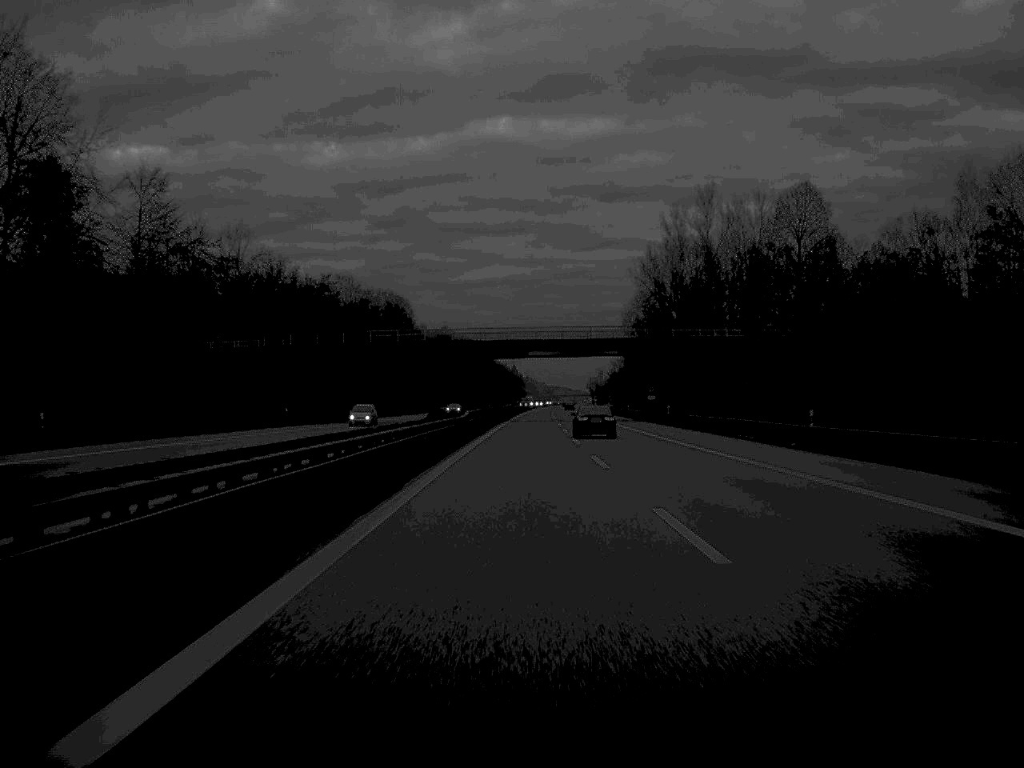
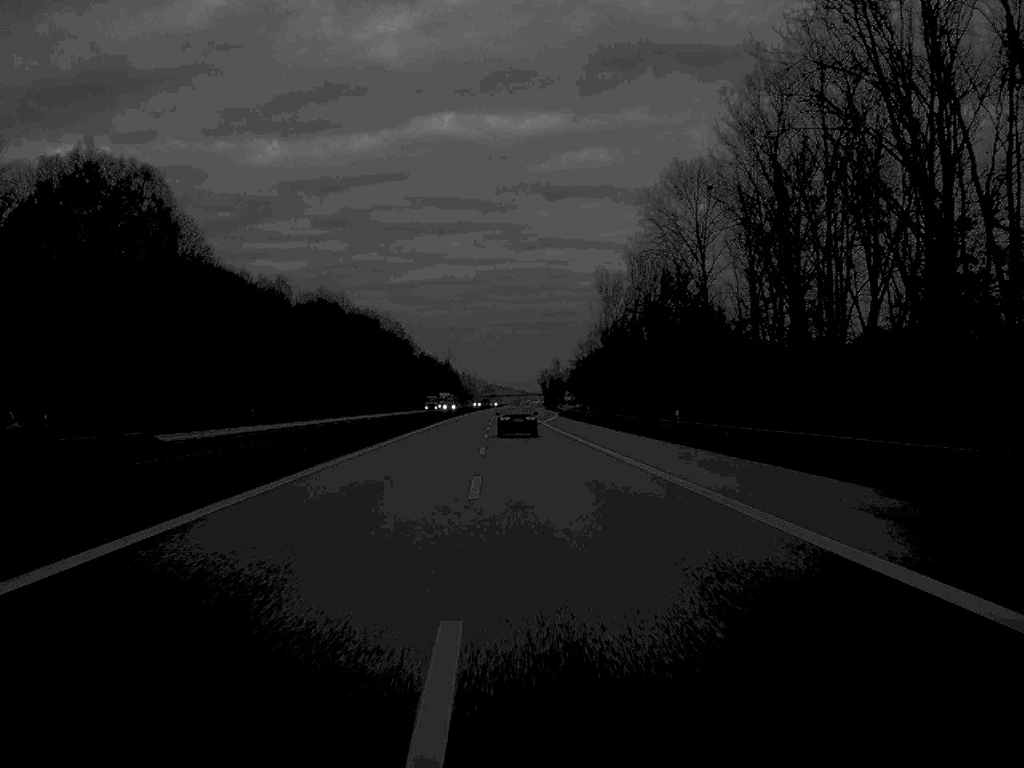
(+3.2, +134.4) m; +2°
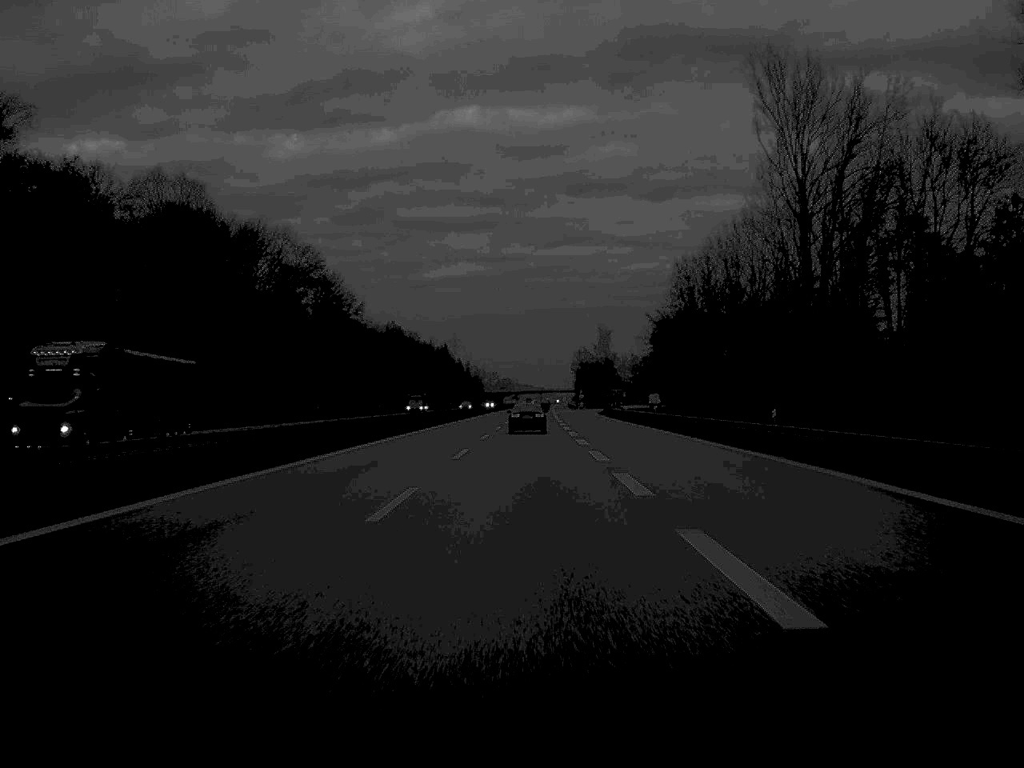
(-2.0, +164.8) m; -1°
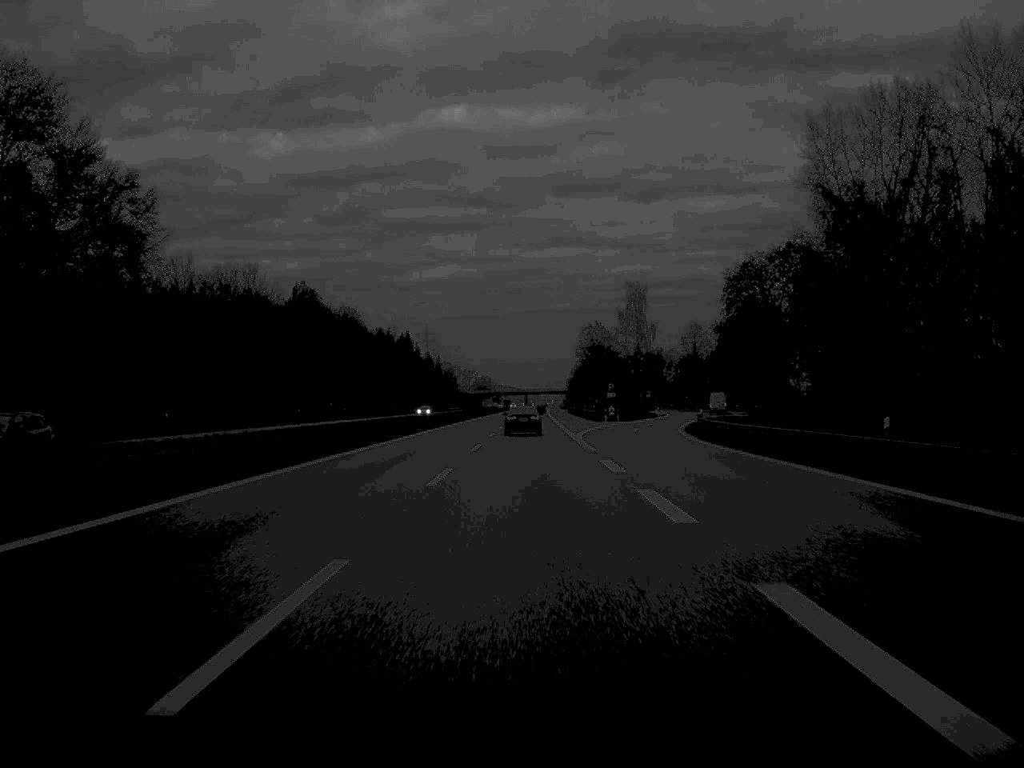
(+0.5, +99.8) m; +1°
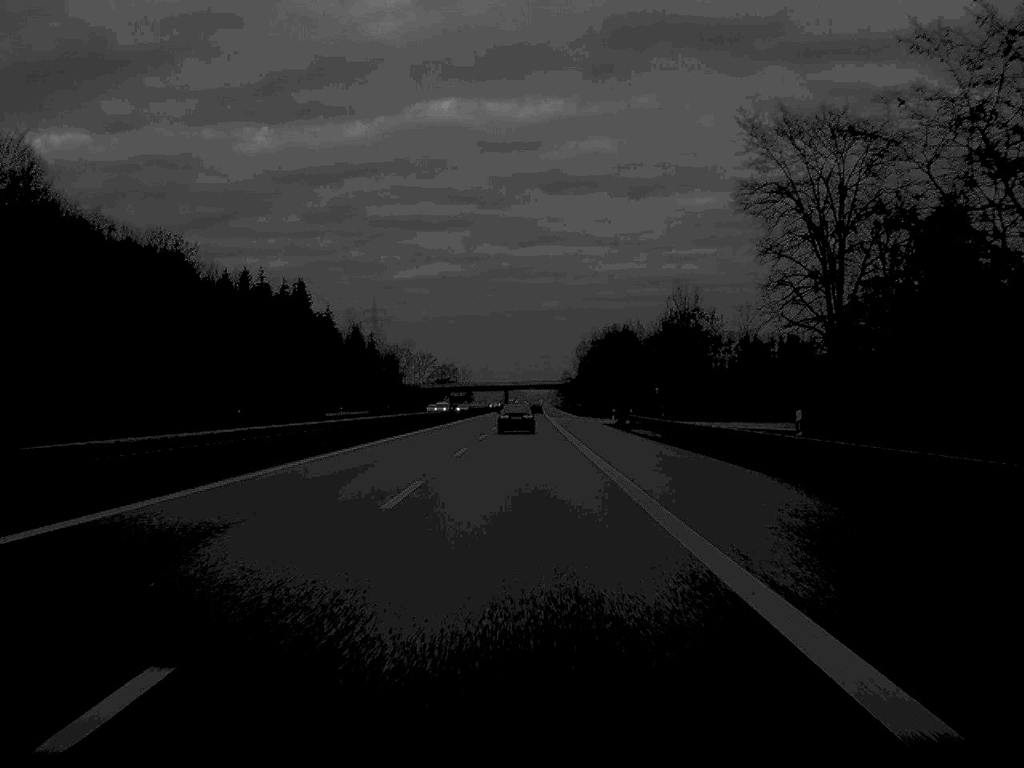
(+1.2, +166.3) m; +1°
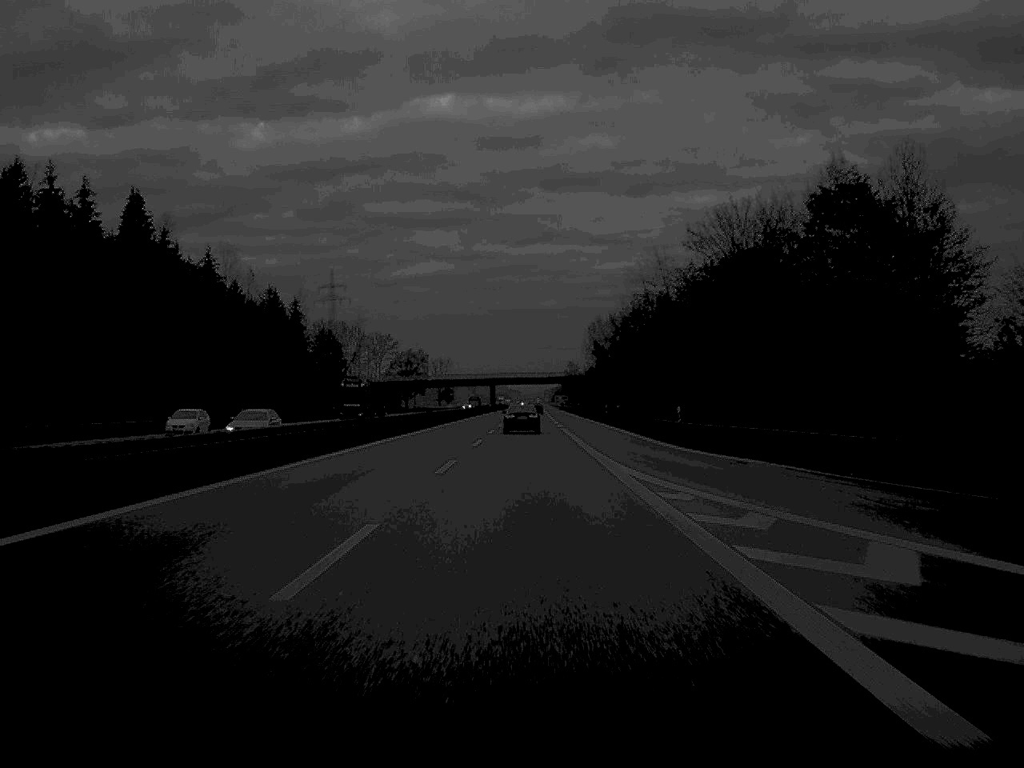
(+0.2, +98.3) m; 0°
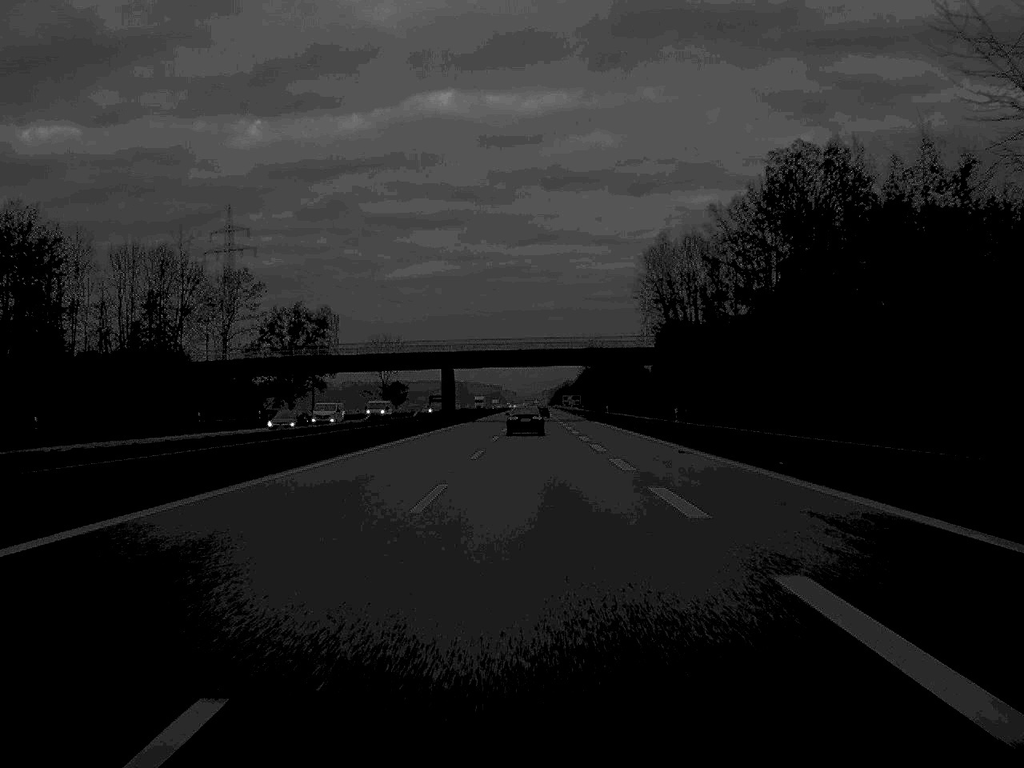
(+0.2, +134.5) m; 0°
